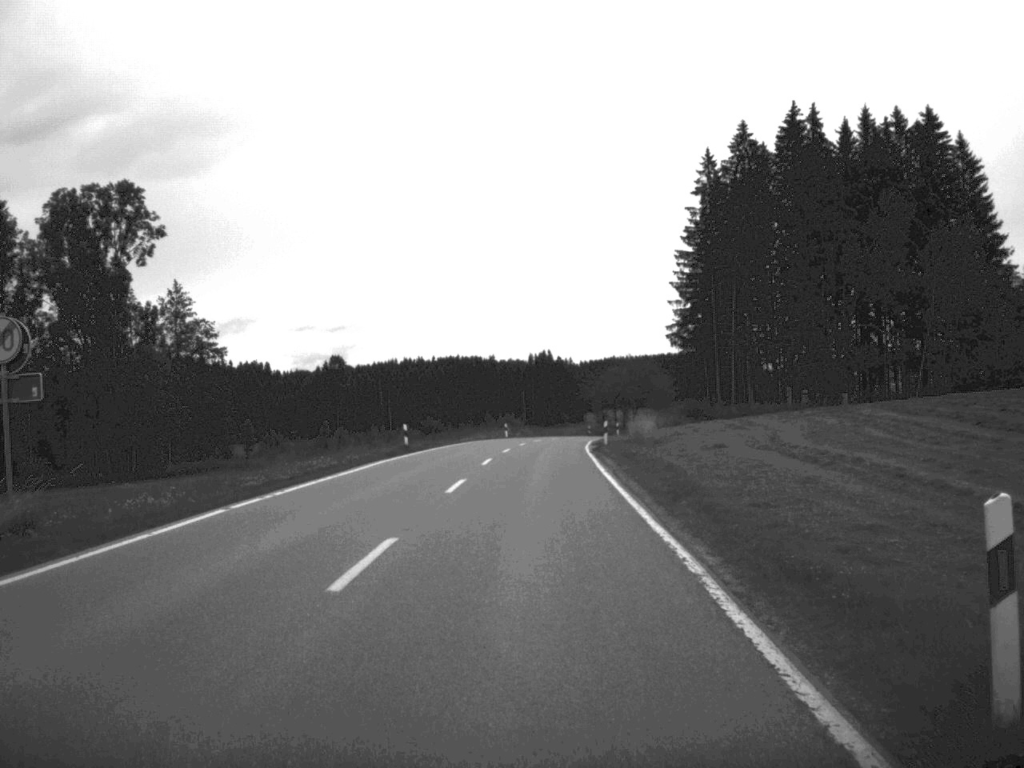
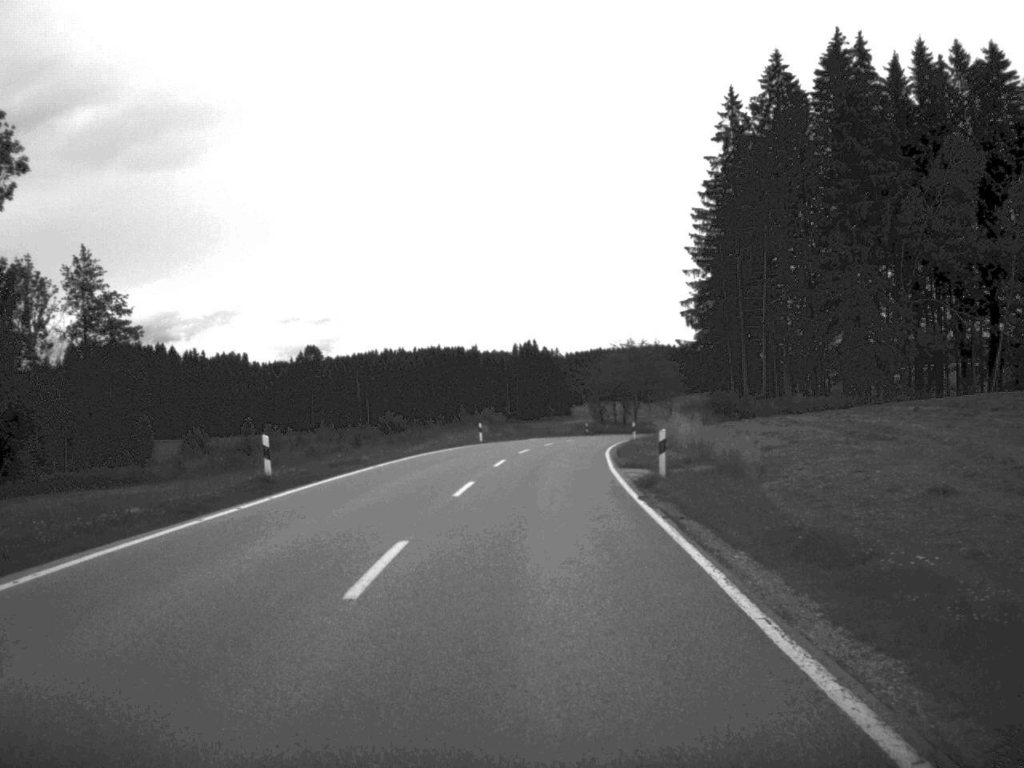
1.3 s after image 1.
(+0.1, +24.0) m; +1°
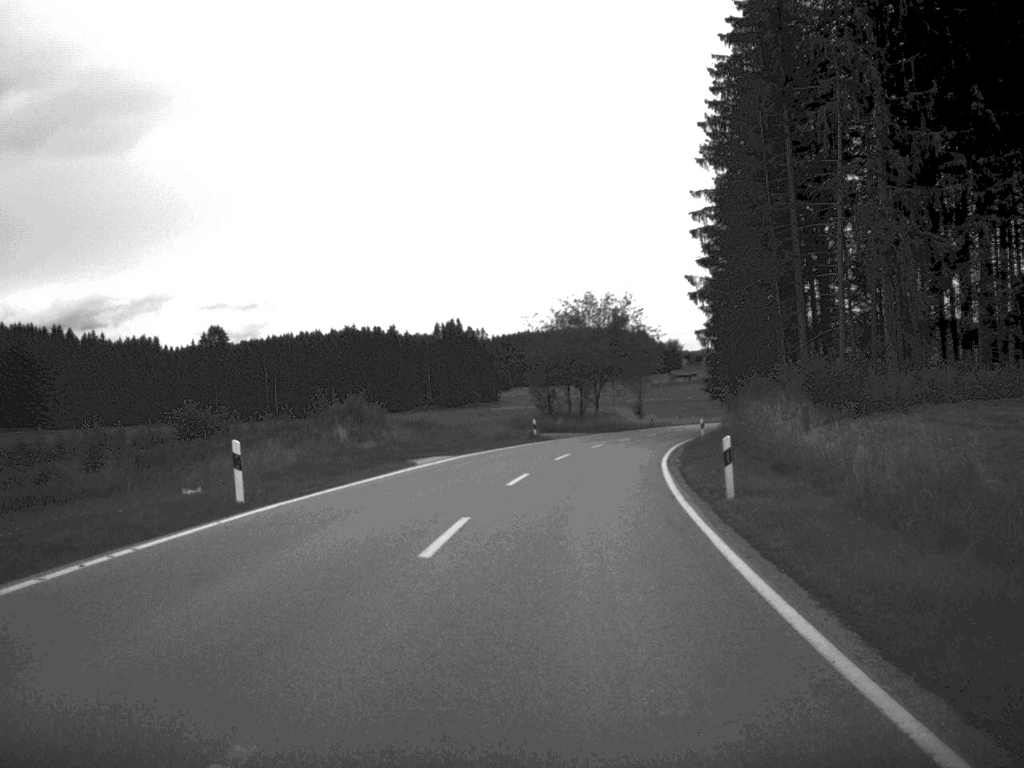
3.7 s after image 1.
(+1.0, +44.0) m; +3°
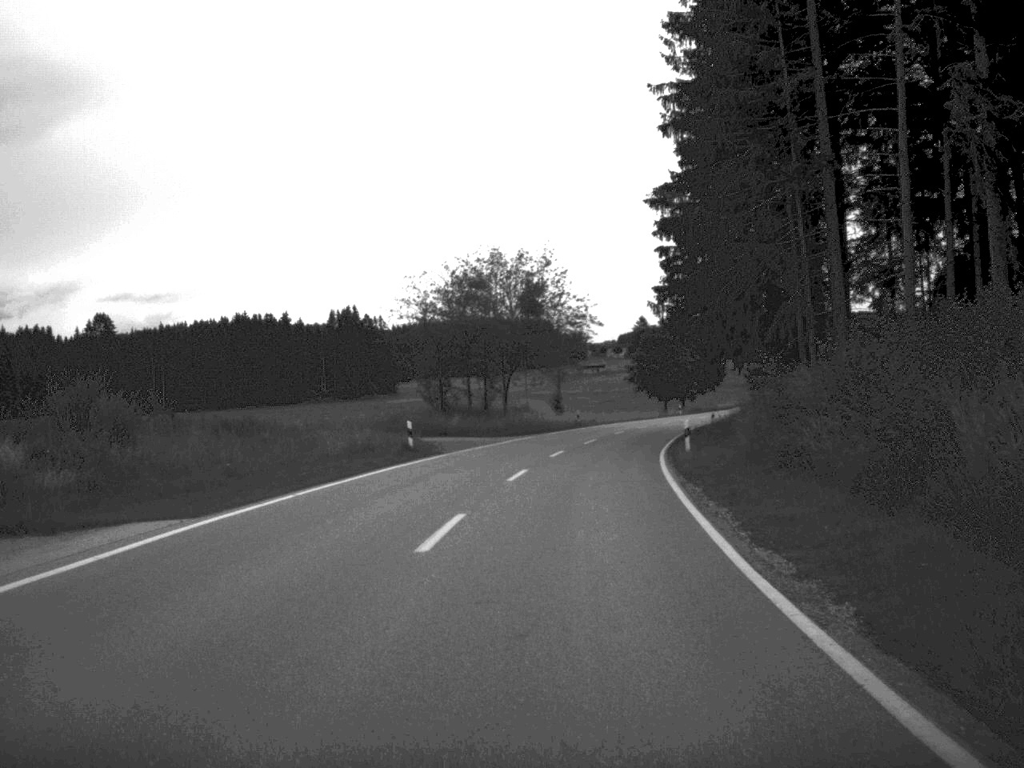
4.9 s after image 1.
(+0.8, +23.3) m; +4°
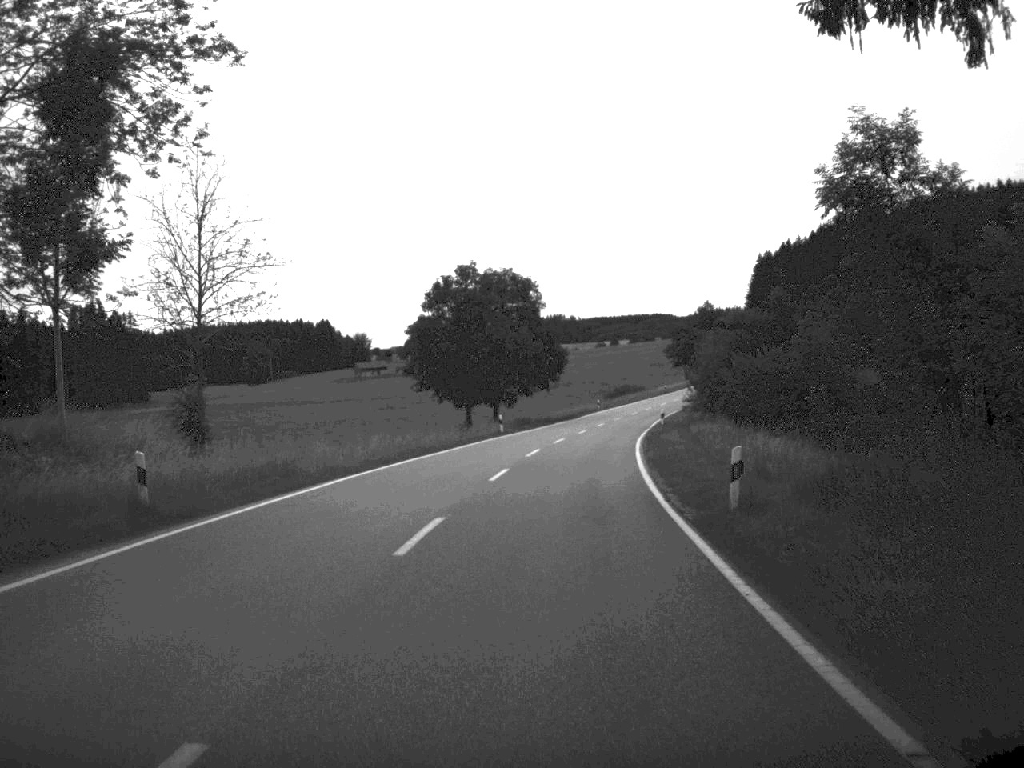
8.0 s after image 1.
(+5.1, +57.9) m; +9°
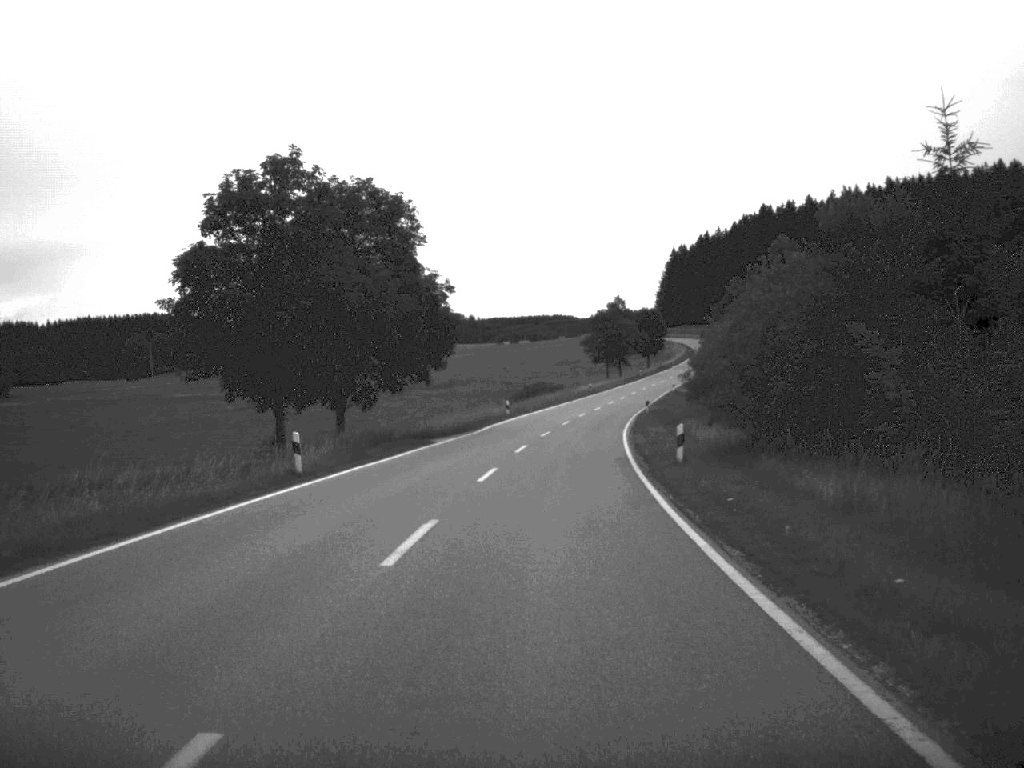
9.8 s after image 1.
(+1.3, +35.5) m; +4°
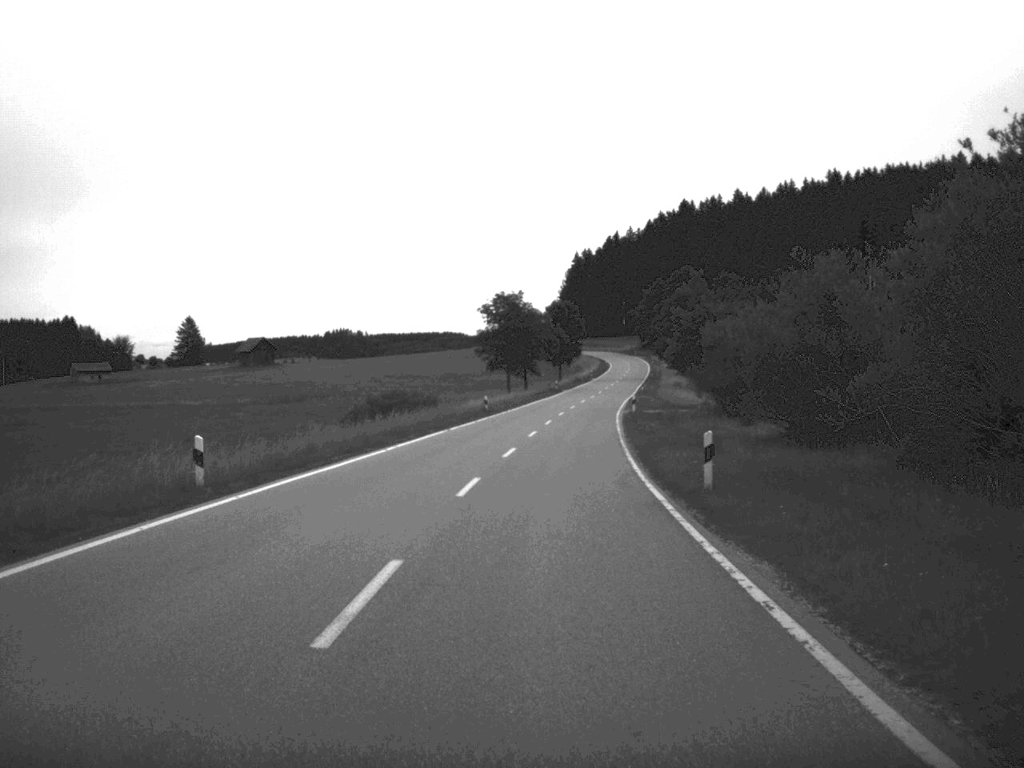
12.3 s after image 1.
(+2.1, +51.2) m; +5°
